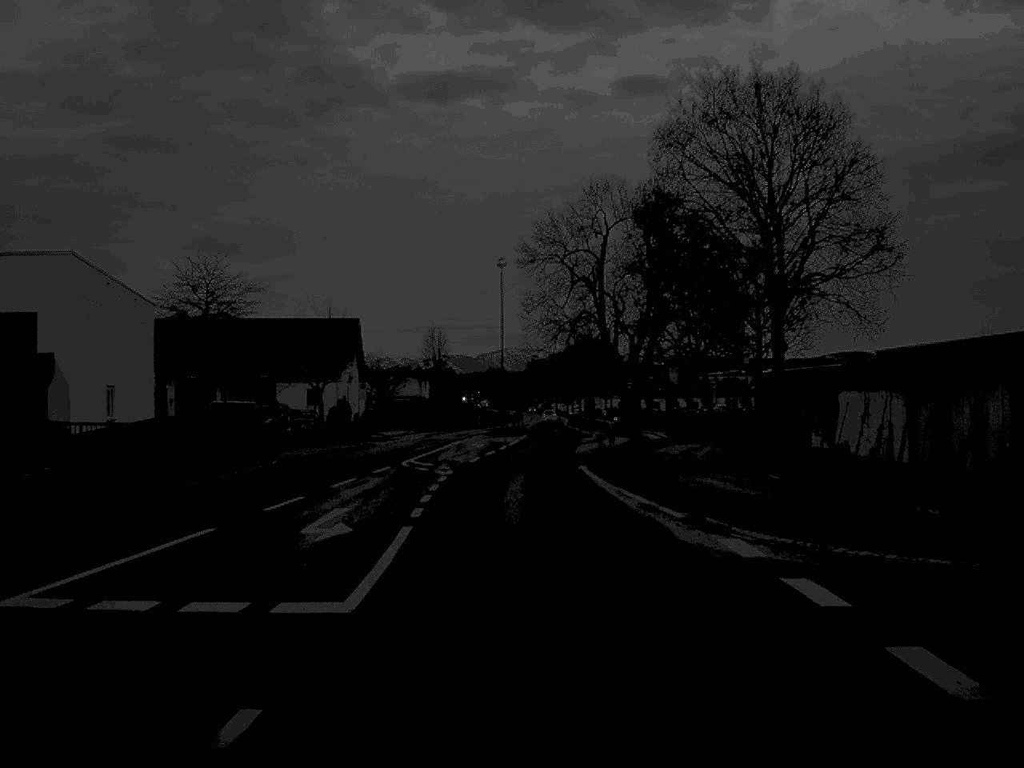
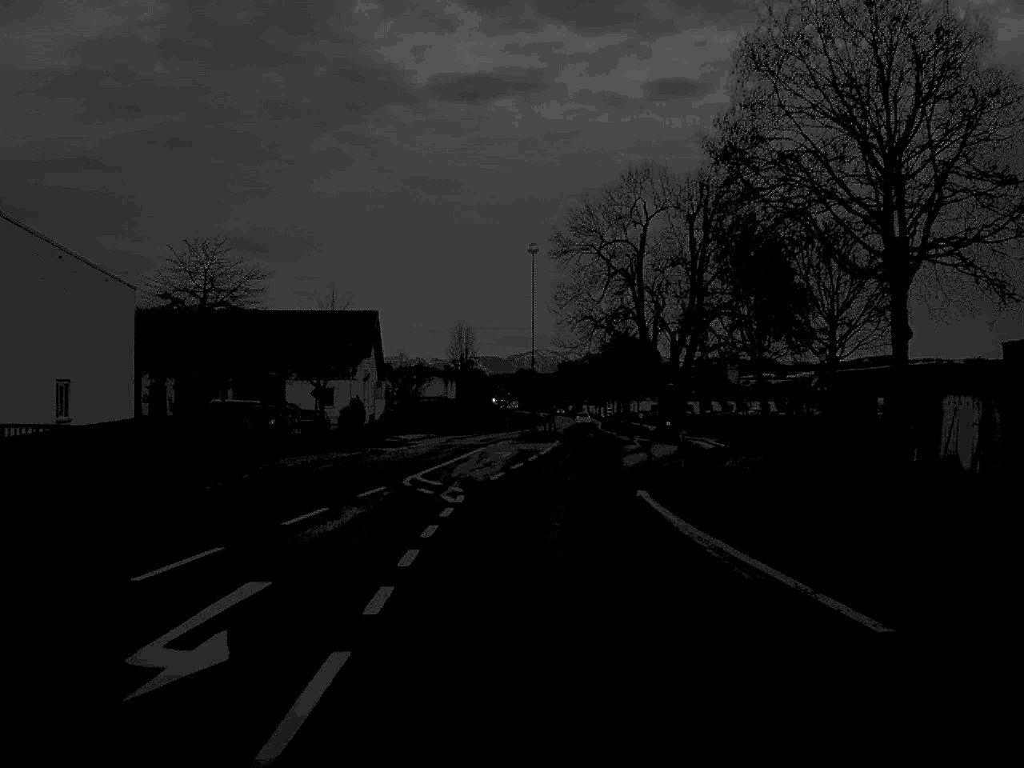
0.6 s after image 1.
(-0.1, +8.3) m; -1°
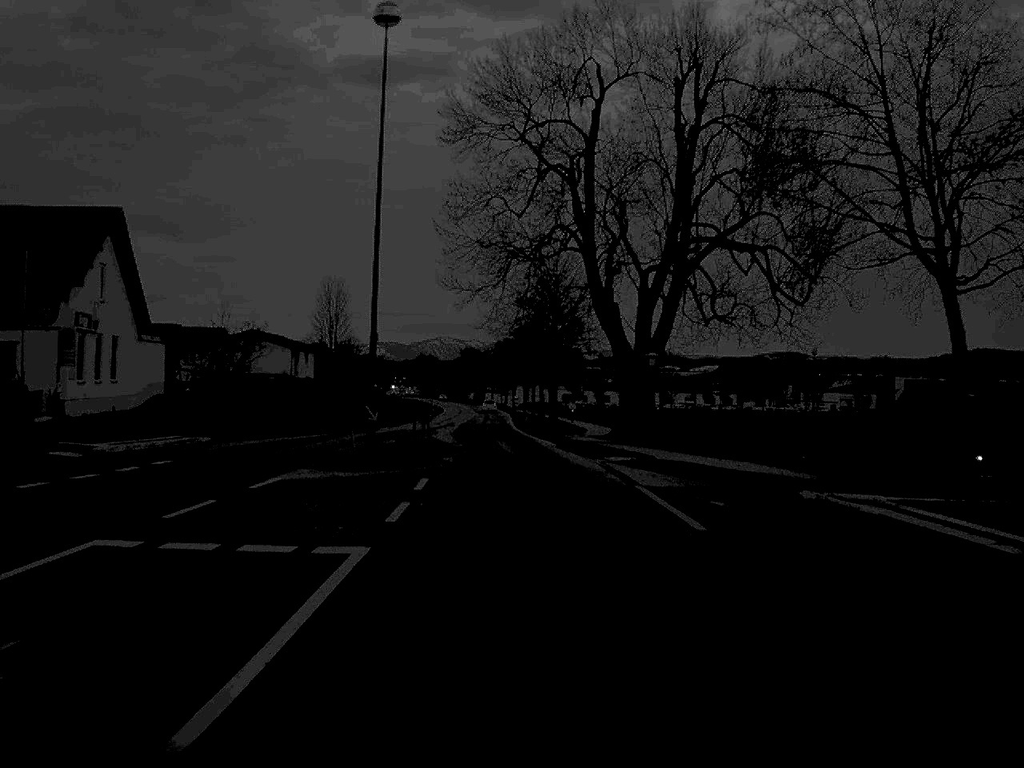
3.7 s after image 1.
(+1.7, +42.4) m; +5°
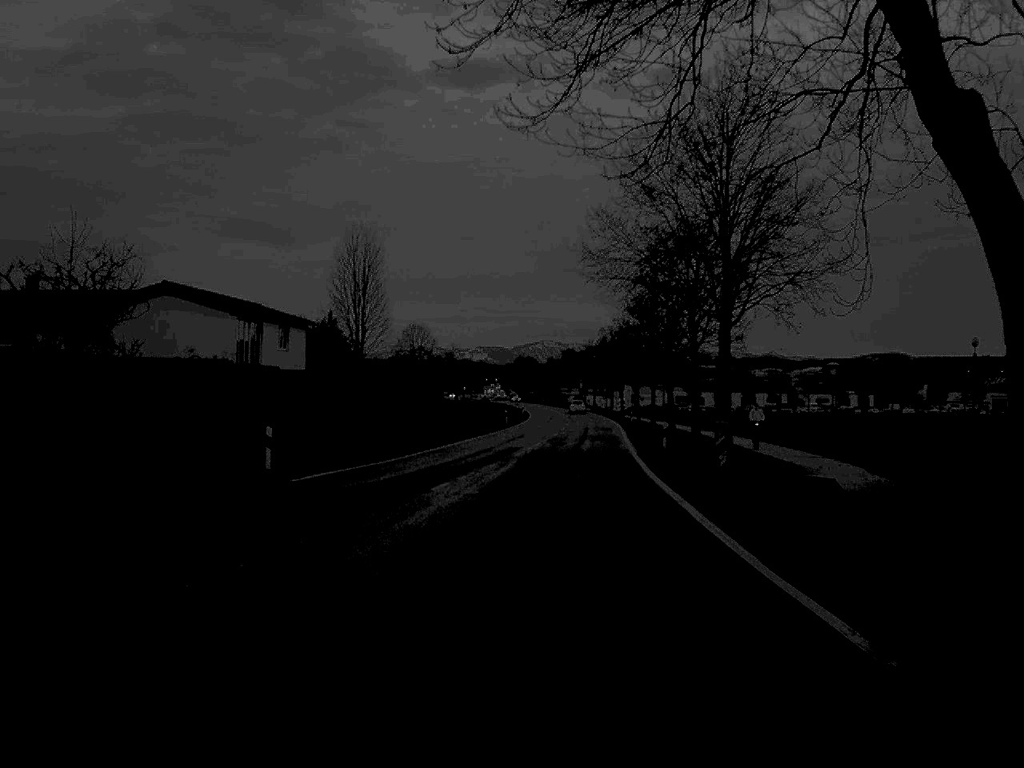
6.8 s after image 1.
(-1.0, +44.4) m; -4°
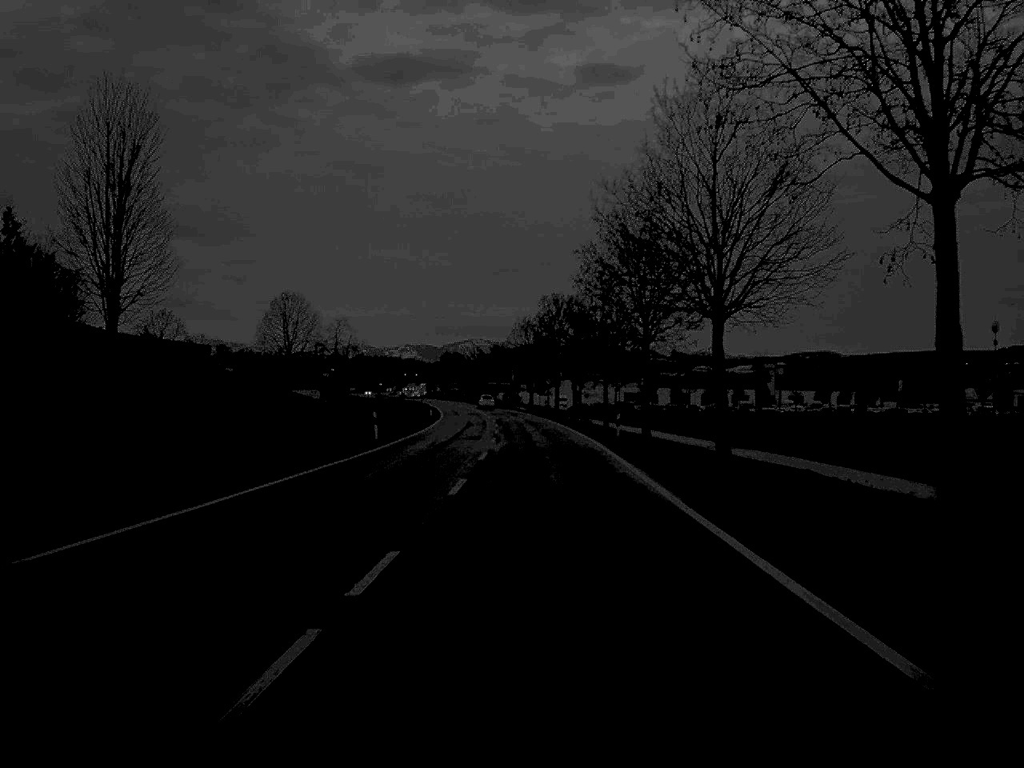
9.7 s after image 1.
(+1.6, +44.0) m; +3°
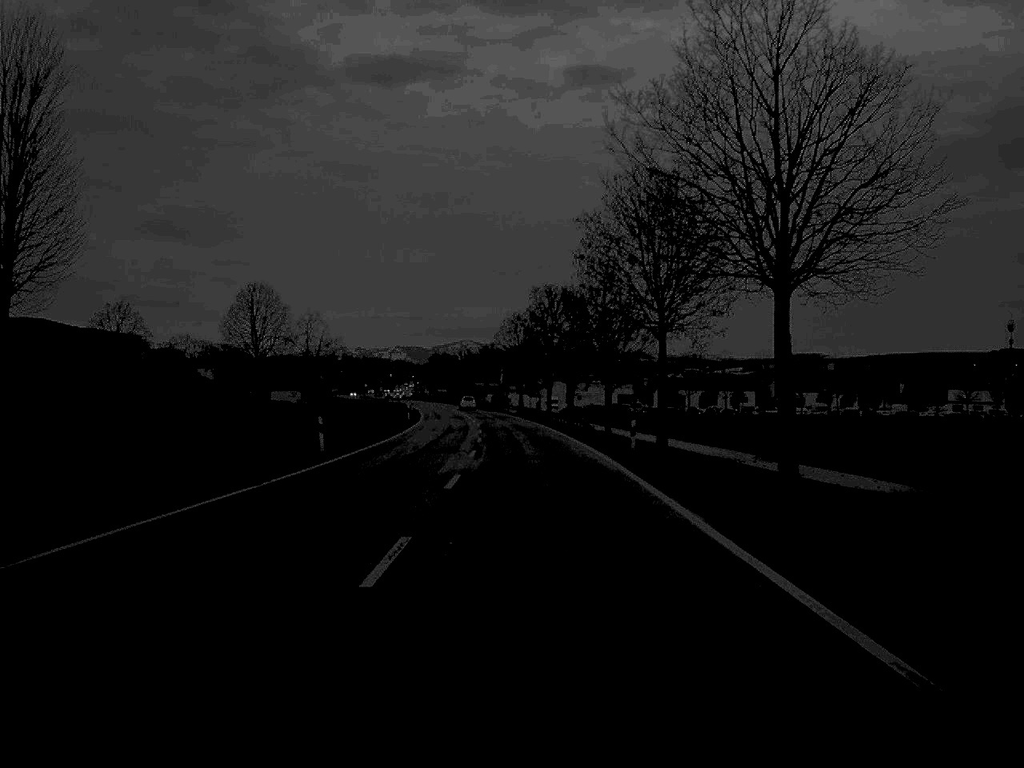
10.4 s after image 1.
(0.0, +10.5) m; 0°
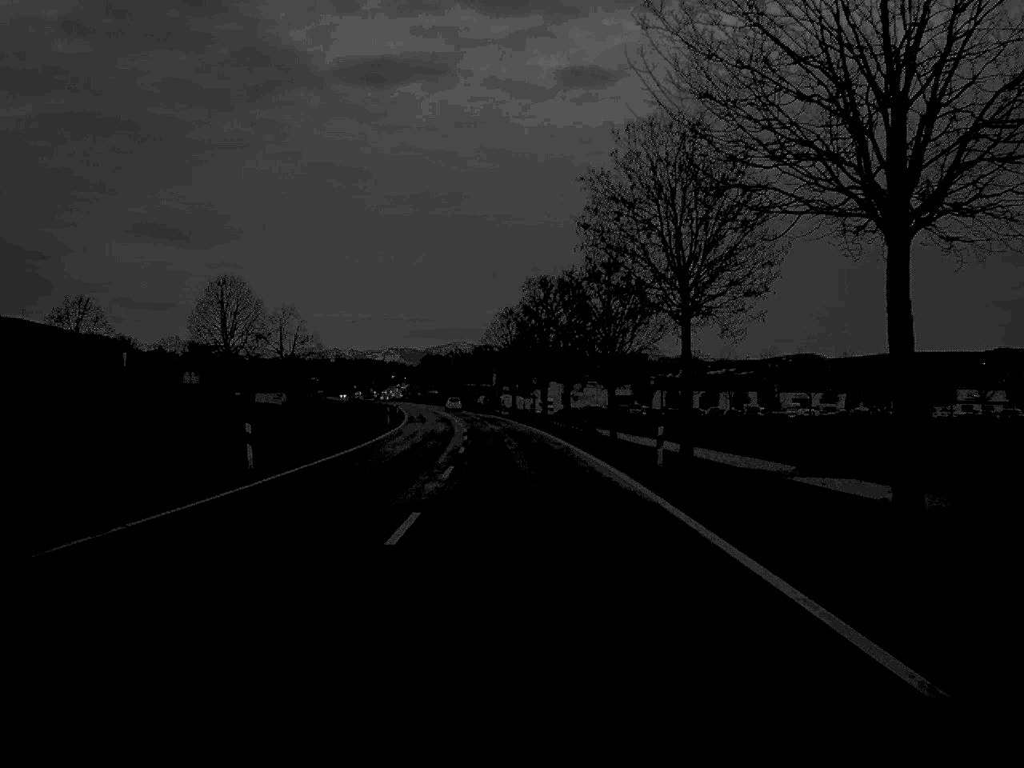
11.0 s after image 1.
(0.0, +8.8) m; 0°
